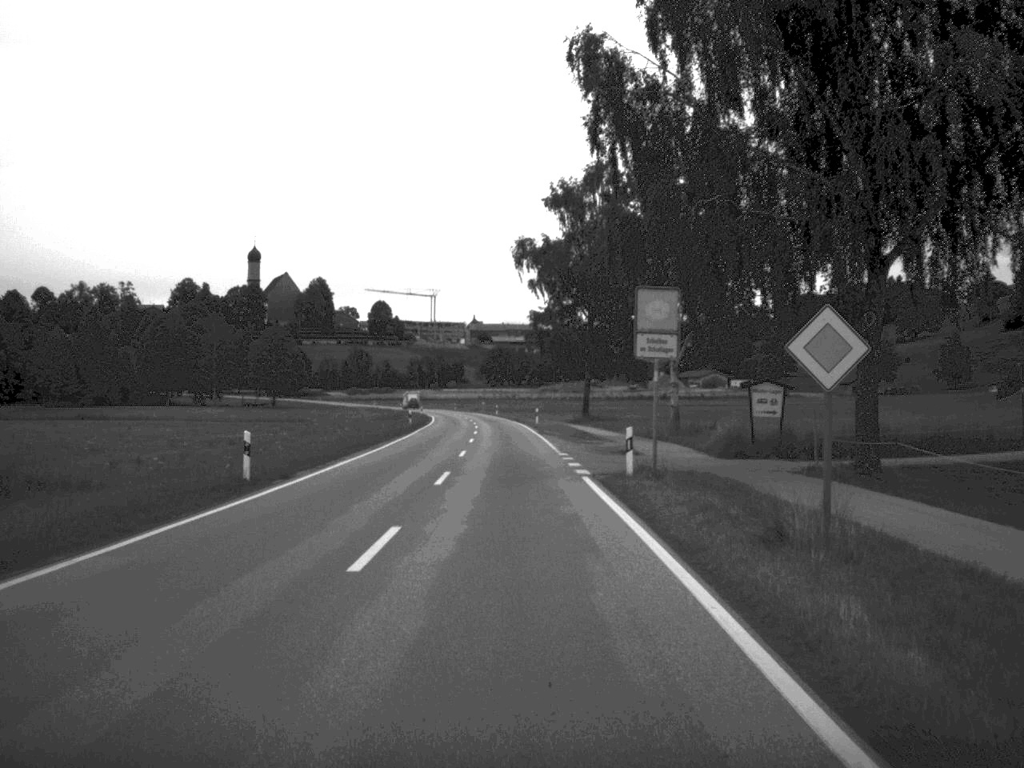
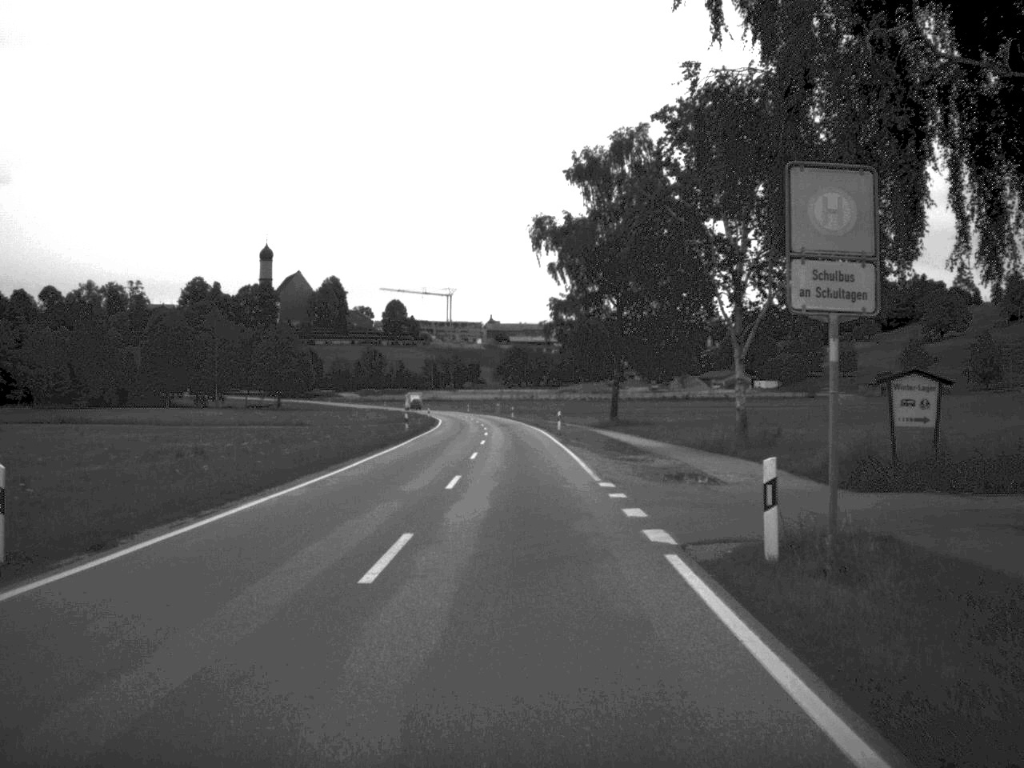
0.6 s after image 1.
(-0.1, +12.5) m; -1°
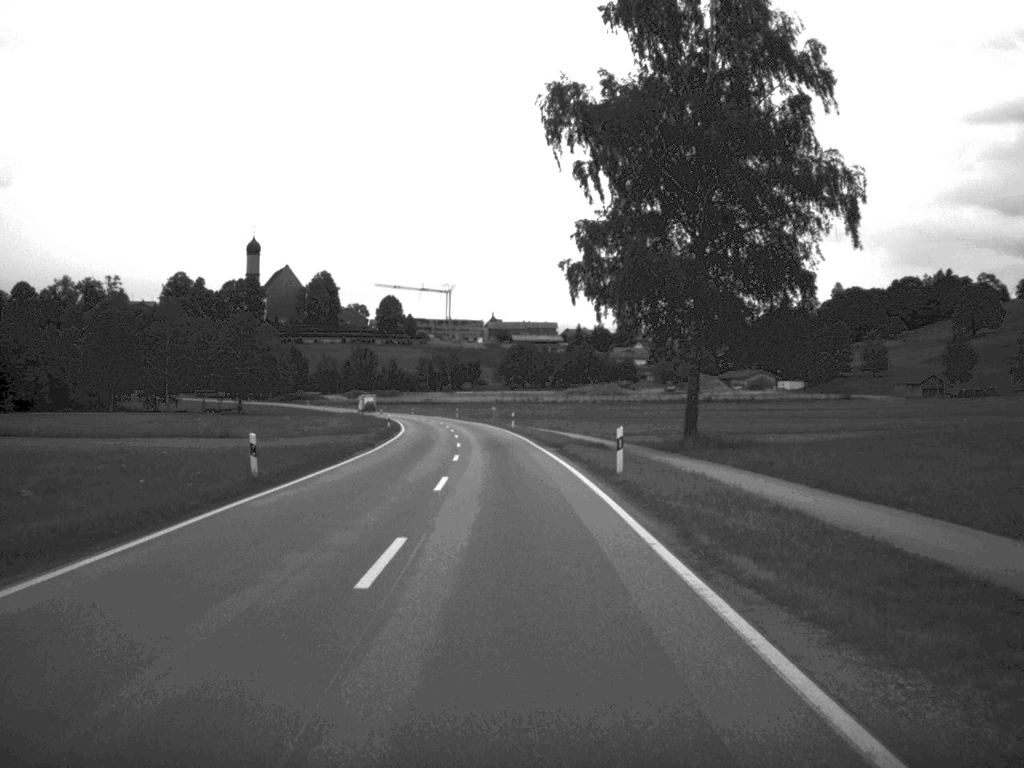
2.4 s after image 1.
(-0.2, +35.8) m; 0°
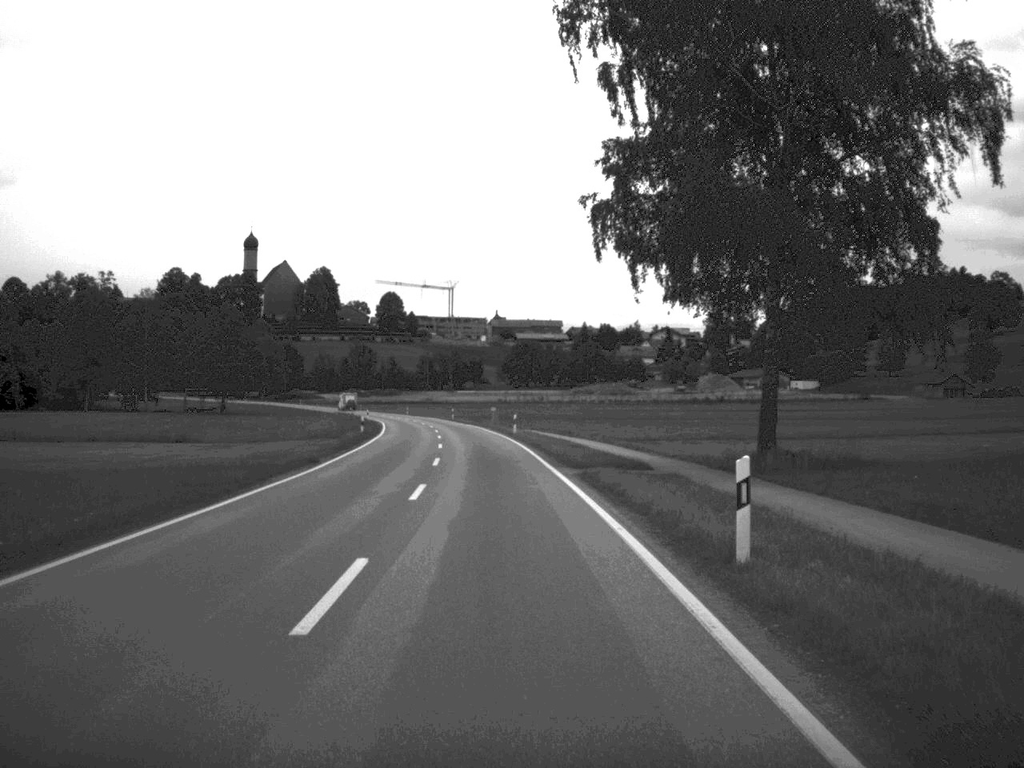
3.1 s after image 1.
(0.0, +14.0) m; 0°
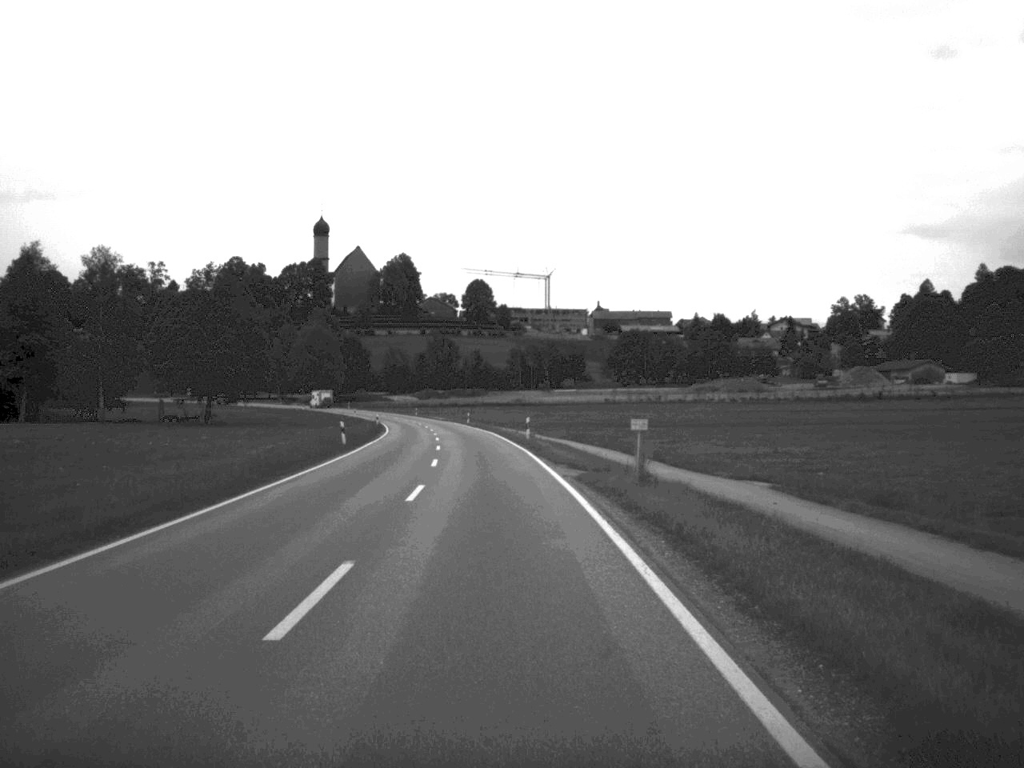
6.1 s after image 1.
(-2.3, +59.2) m; -5°
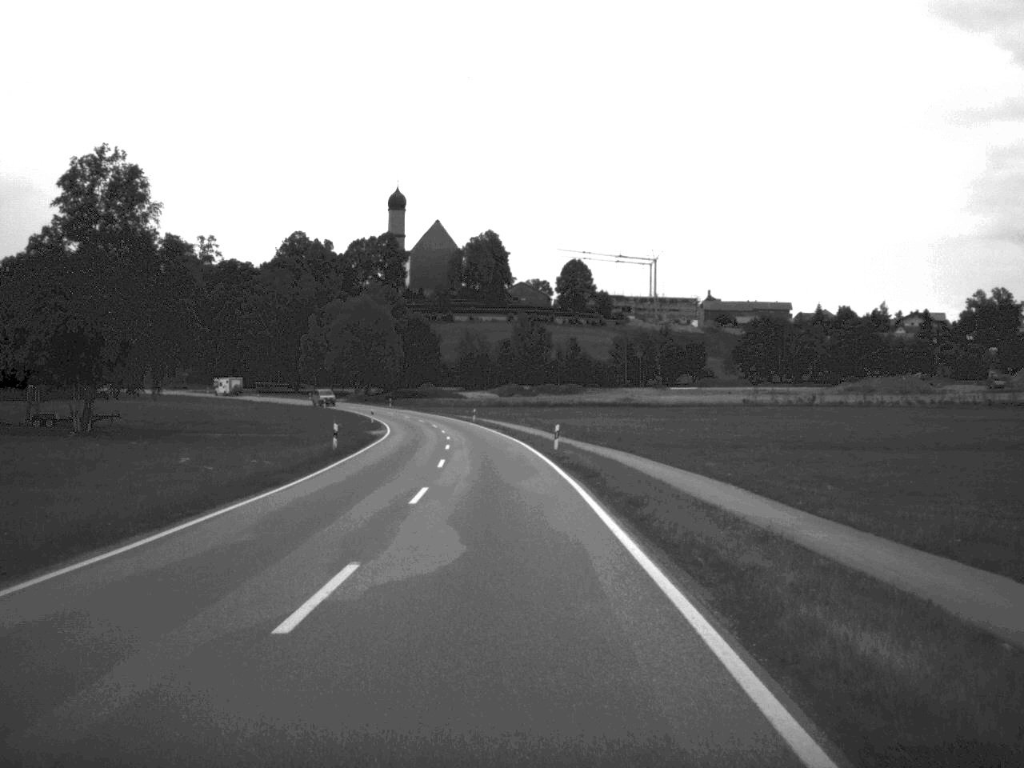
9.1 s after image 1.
(-2.4, +58.9) m; -4°
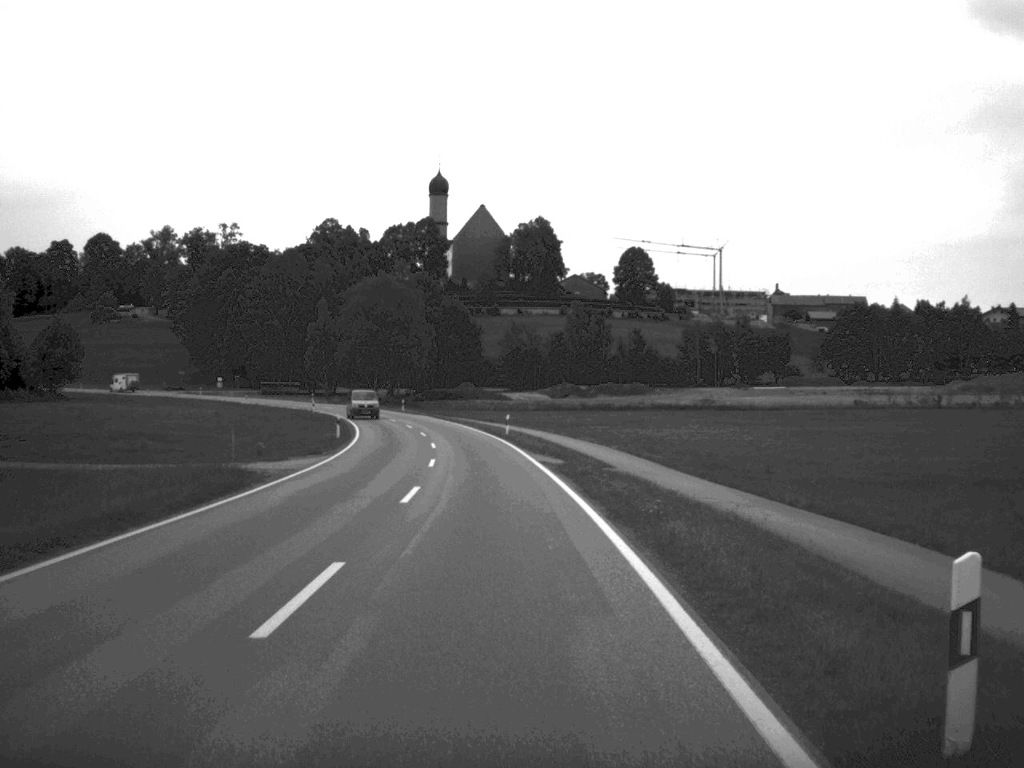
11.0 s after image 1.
(-0.6, +36.1) m; -2°
